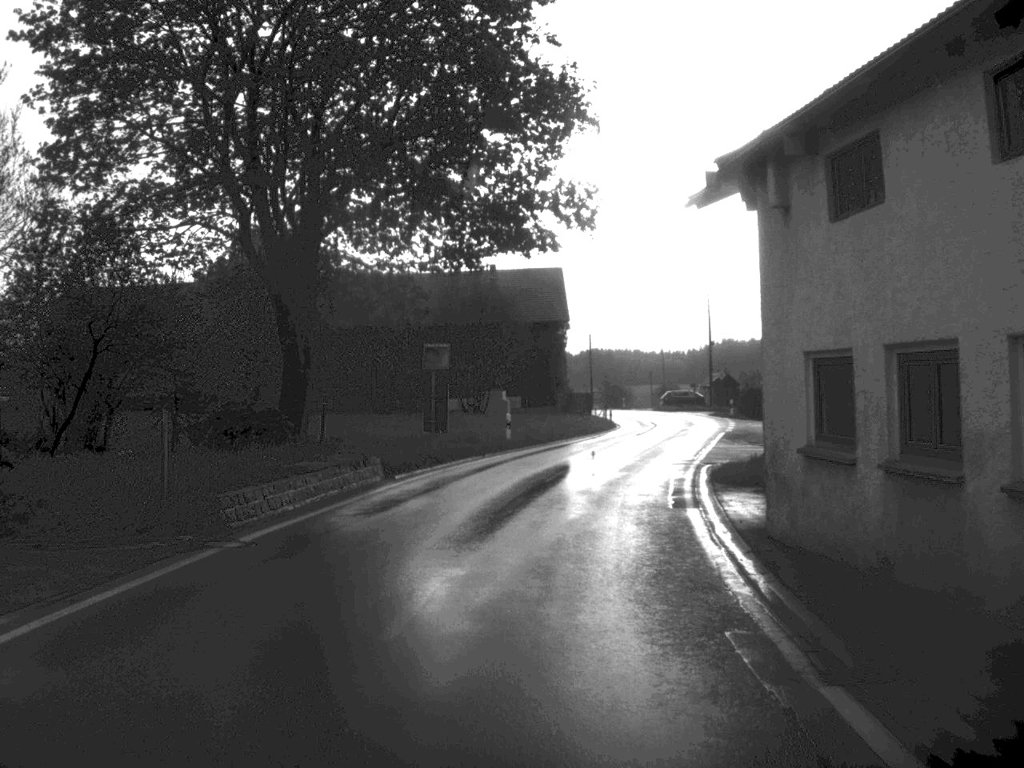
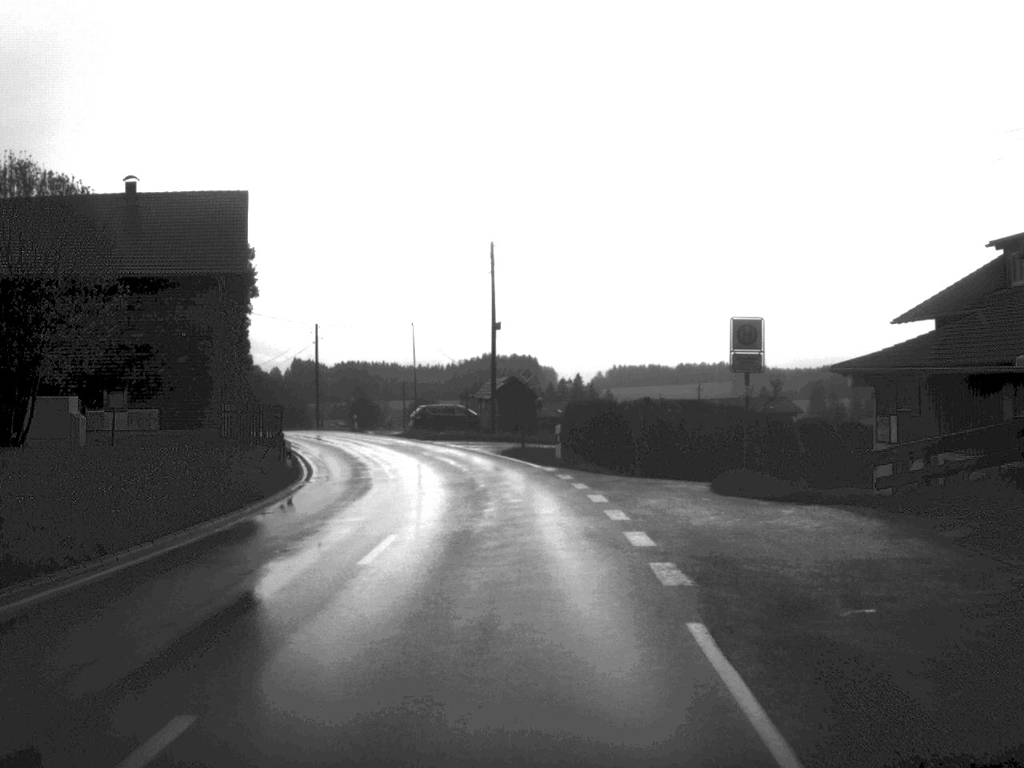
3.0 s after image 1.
(+4.1, +38.1) m; +10°
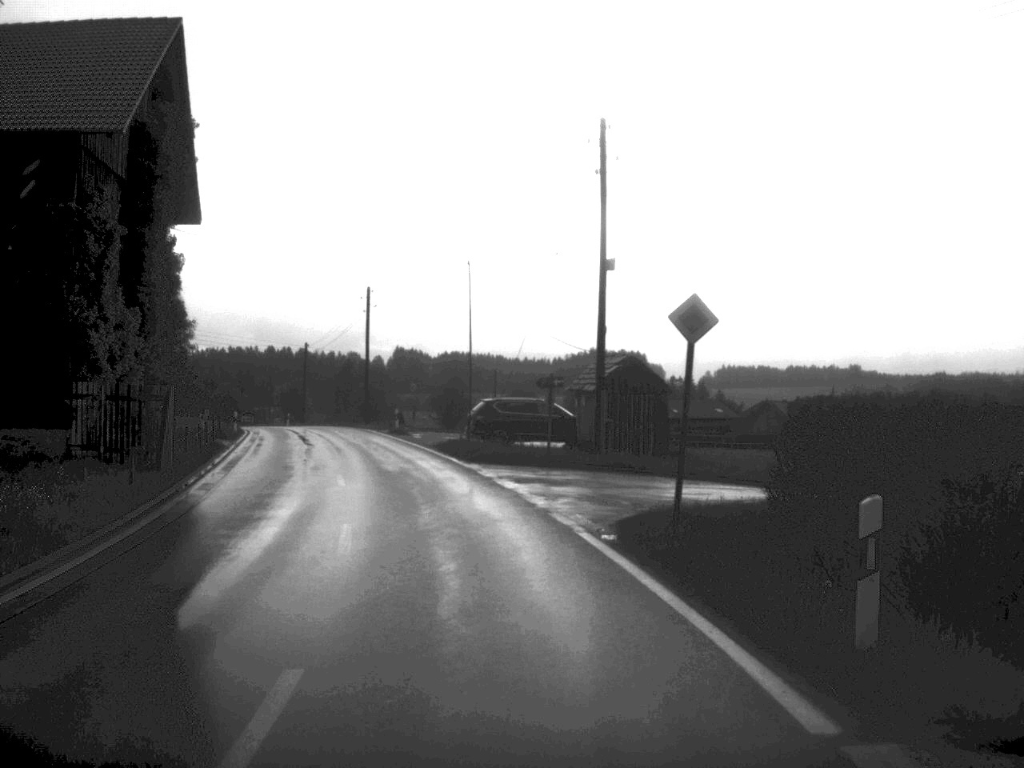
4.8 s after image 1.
(-0.5, +24.2) m; -5°
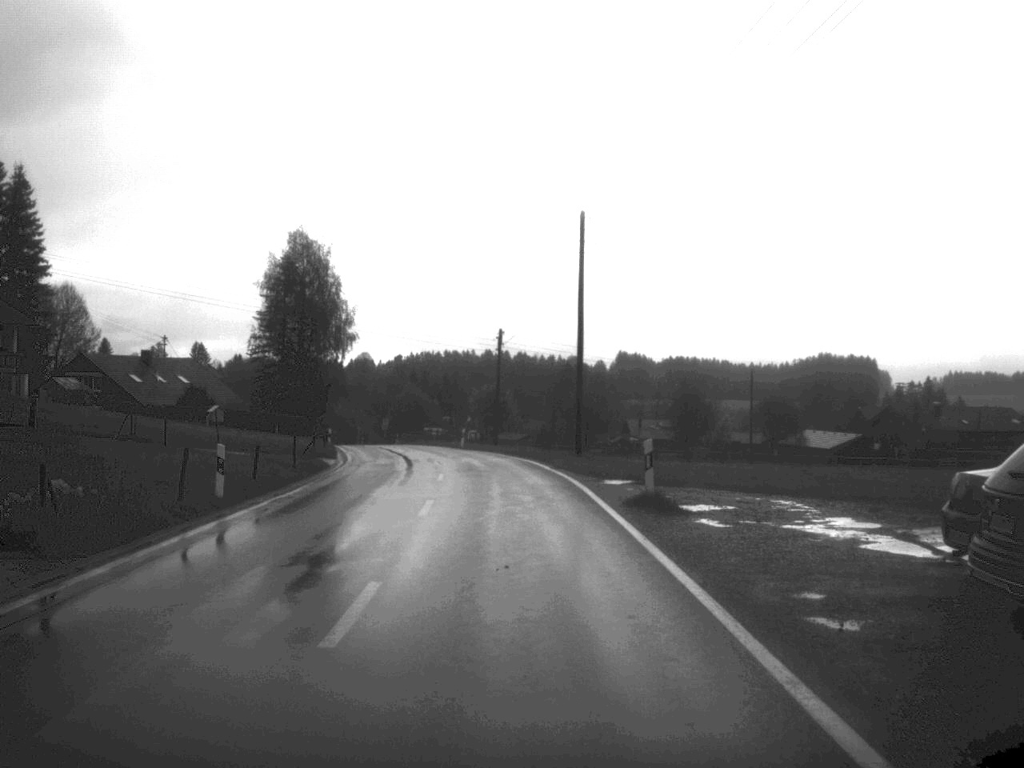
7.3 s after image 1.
(-3.5, +32.5) m; -10°
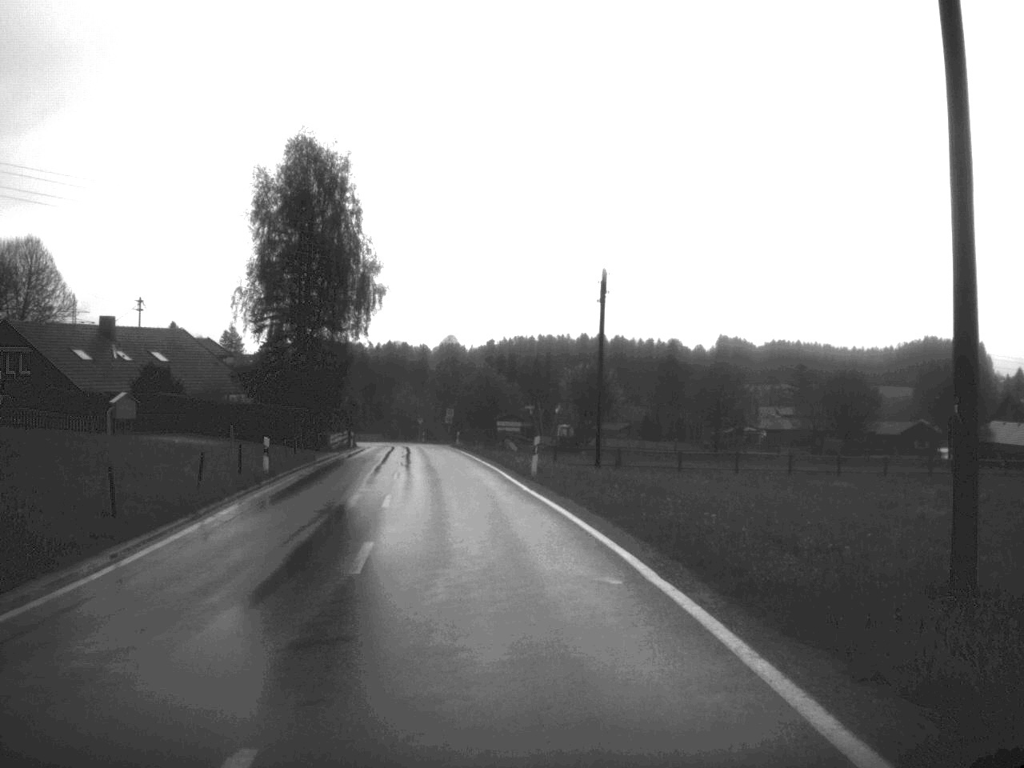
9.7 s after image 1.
(-0.9, +32.2) m; -5°
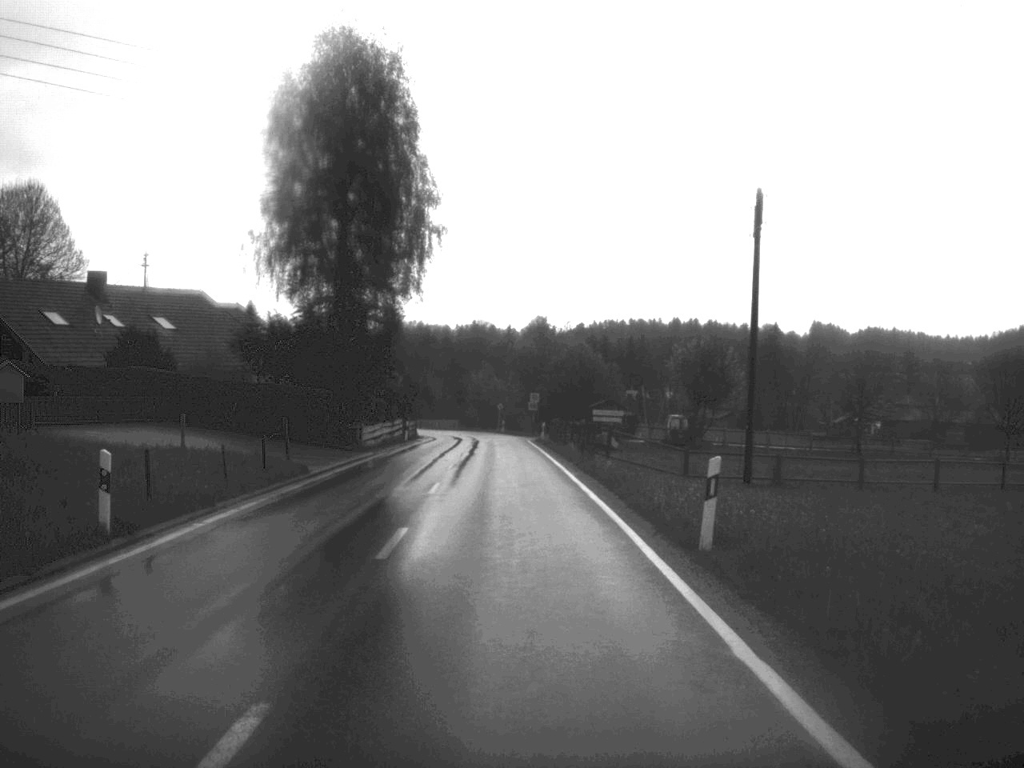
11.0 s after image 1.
(-0.7, +17.7) m; -4°
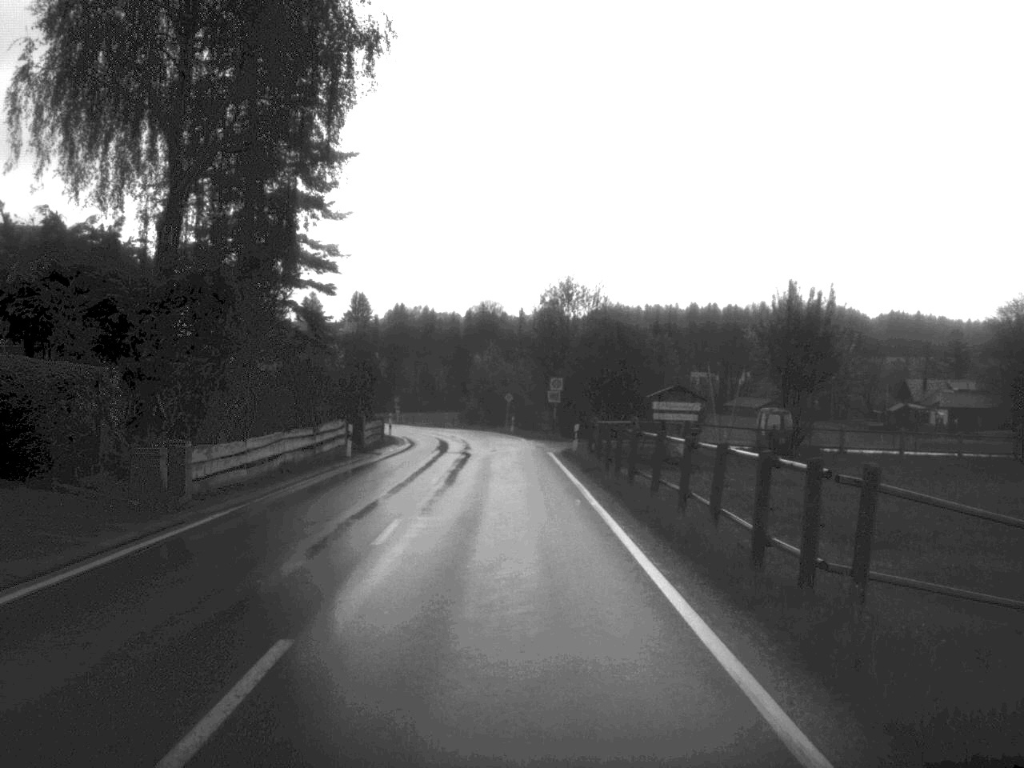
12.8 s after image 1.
(-0.2, +24.9) m; -1°
